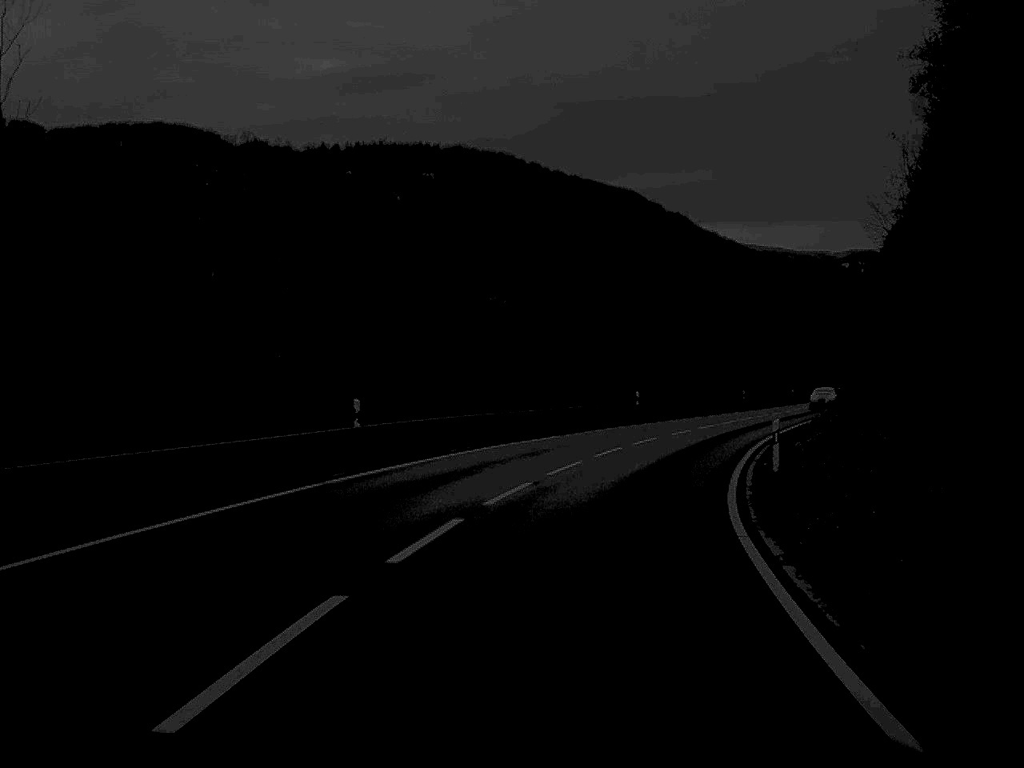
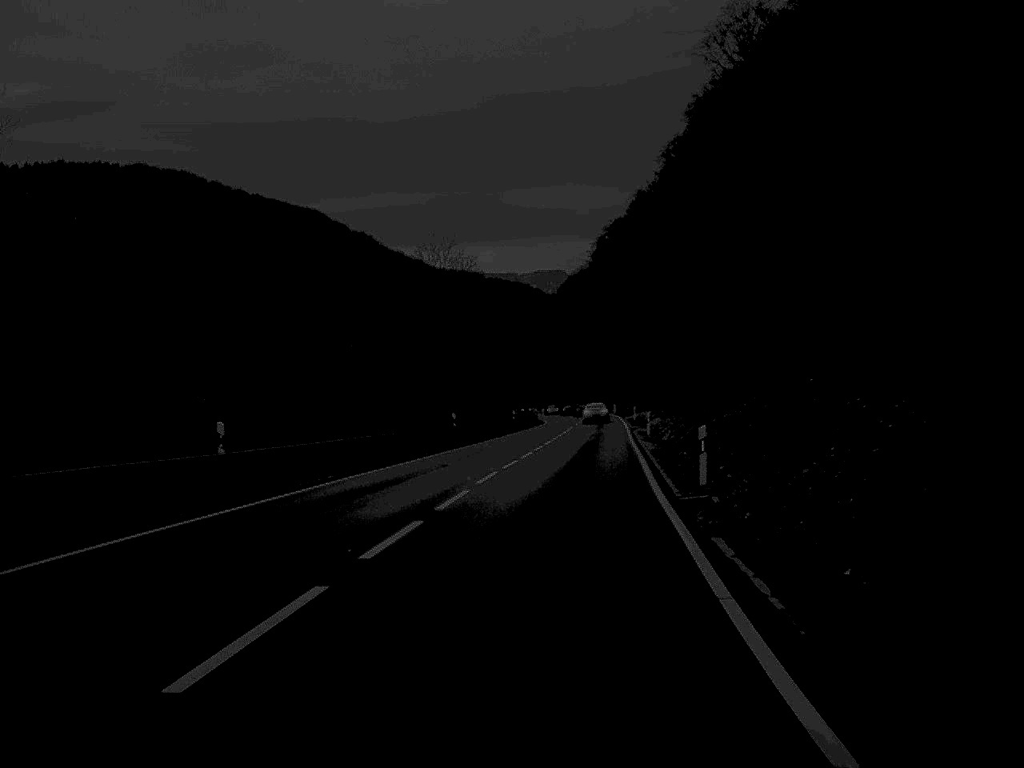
(+4.5, +33.9) m; +14°
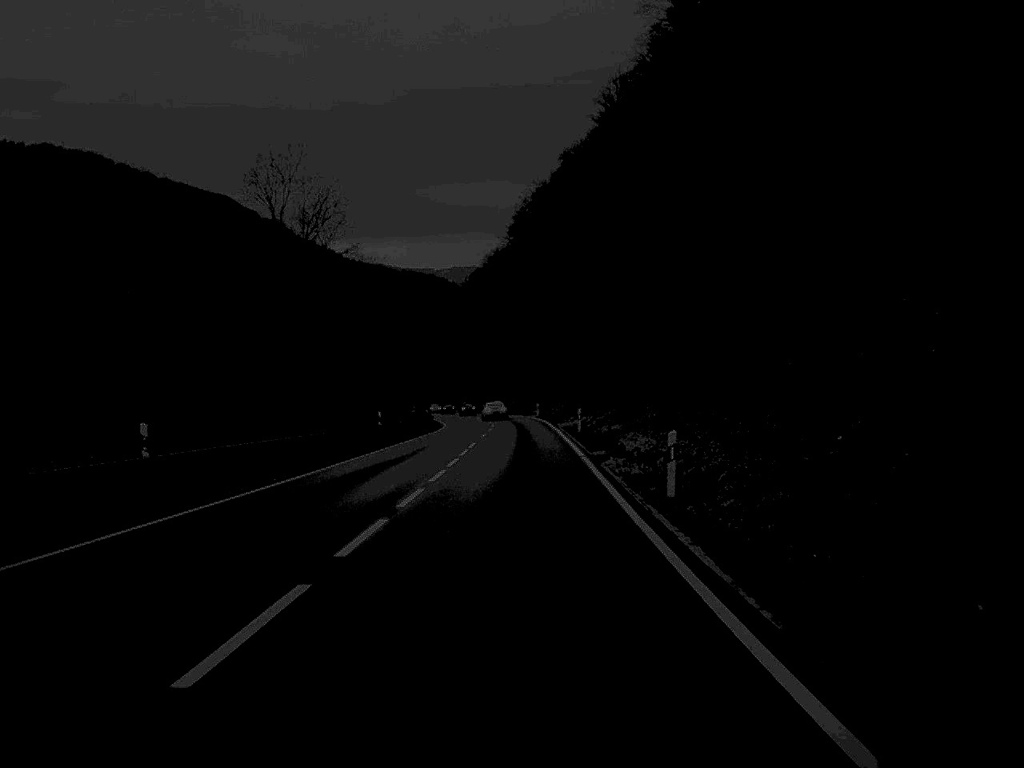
(+1.6, +35.4) m; +4°
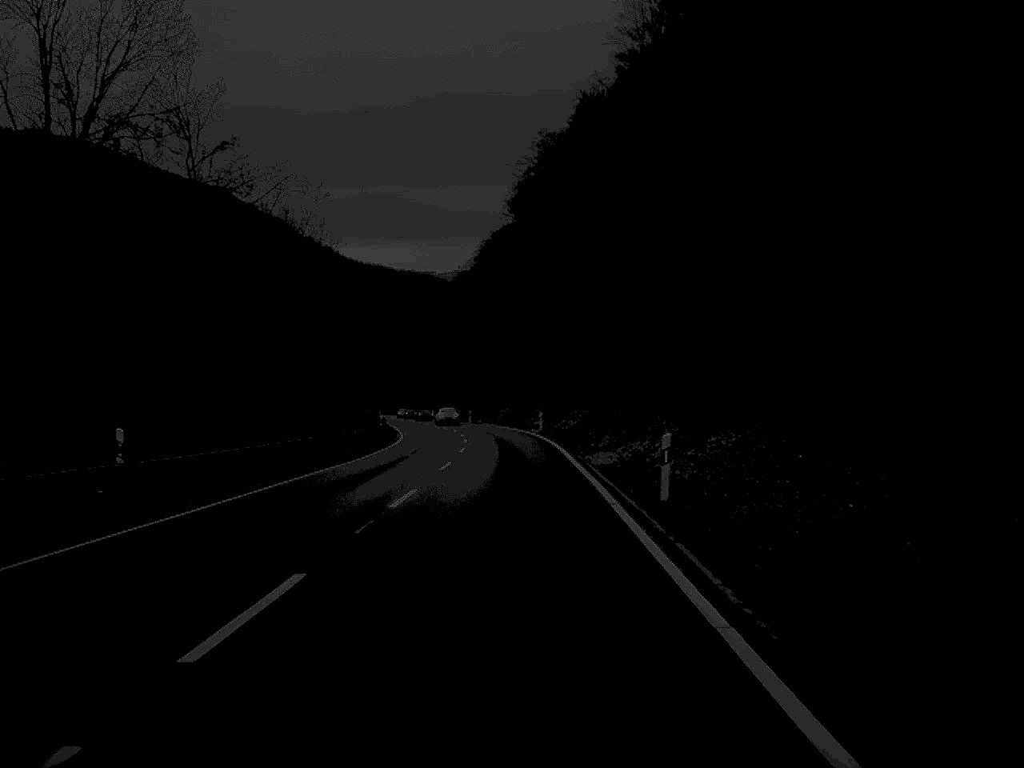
(+0.2, +35.1) m; 0°
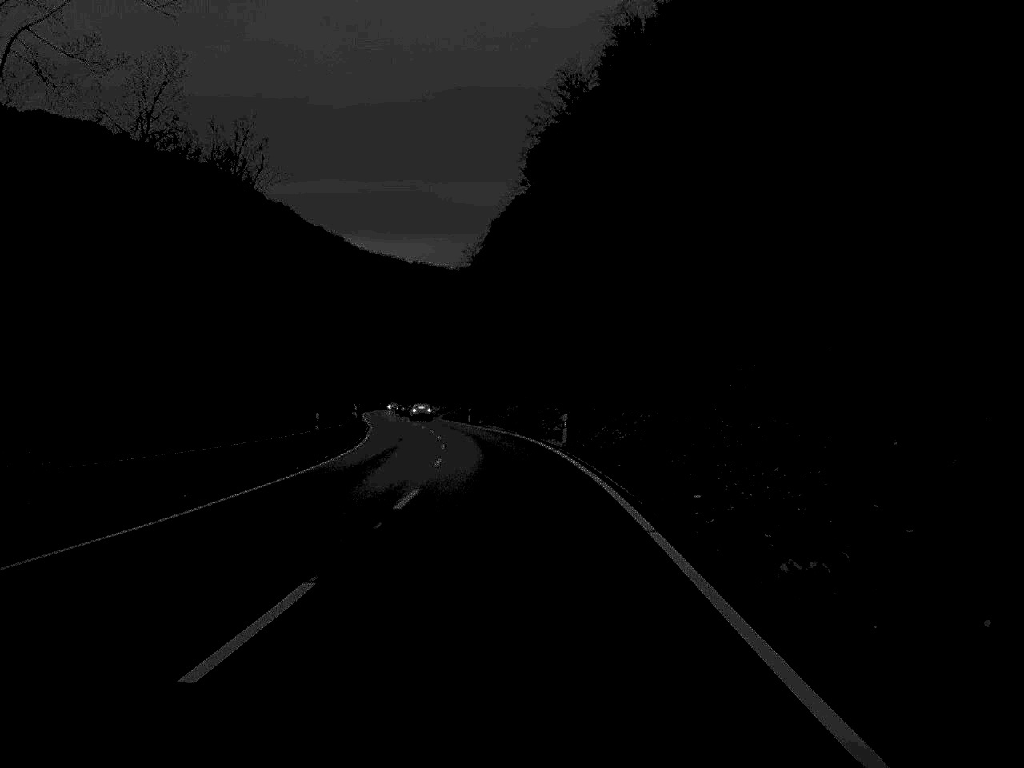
(-0.1, +24.5) m; -1°
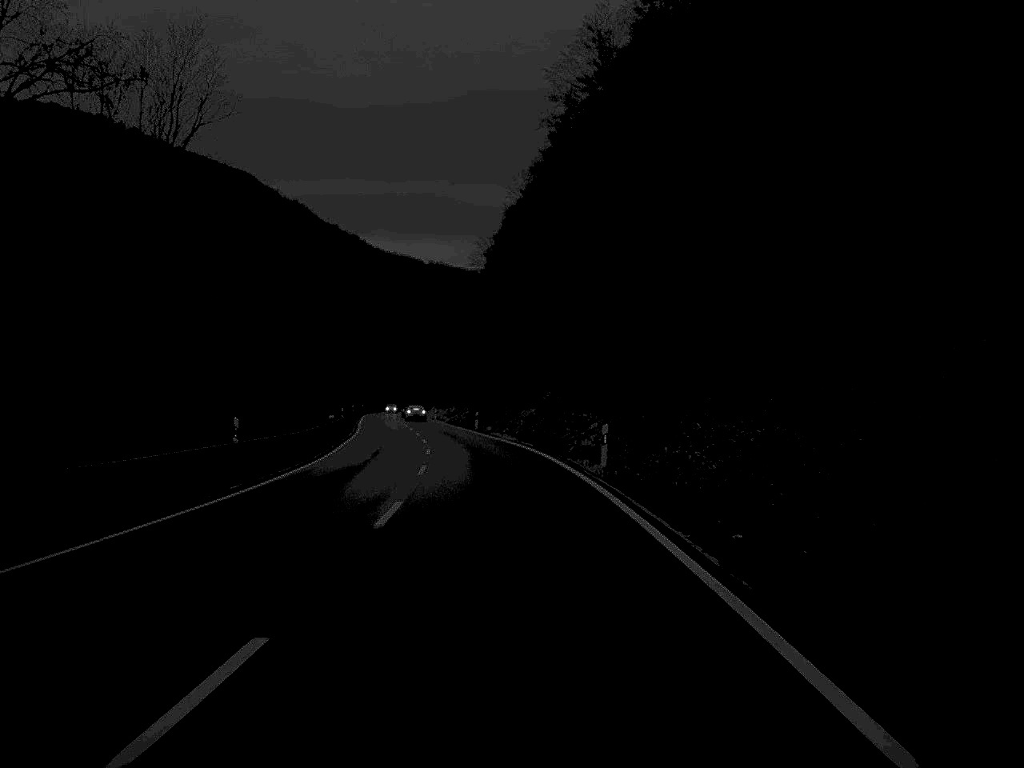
(-0.1, +14.6) m; -1°
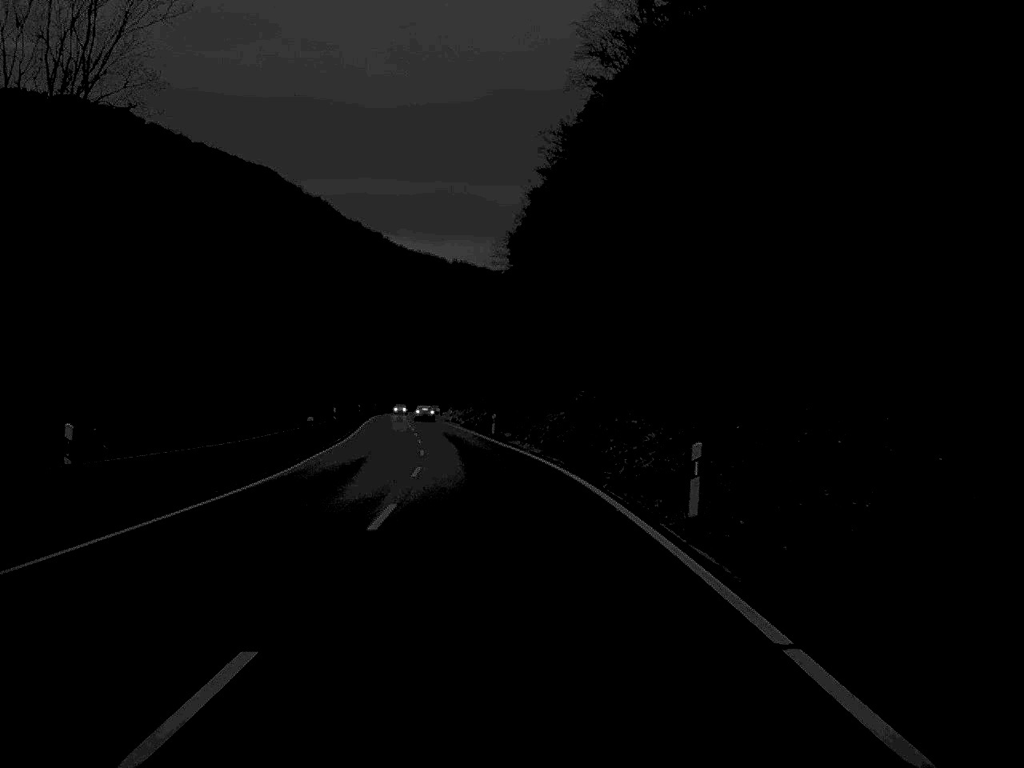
(-0.1, +12.5) m; -1°
